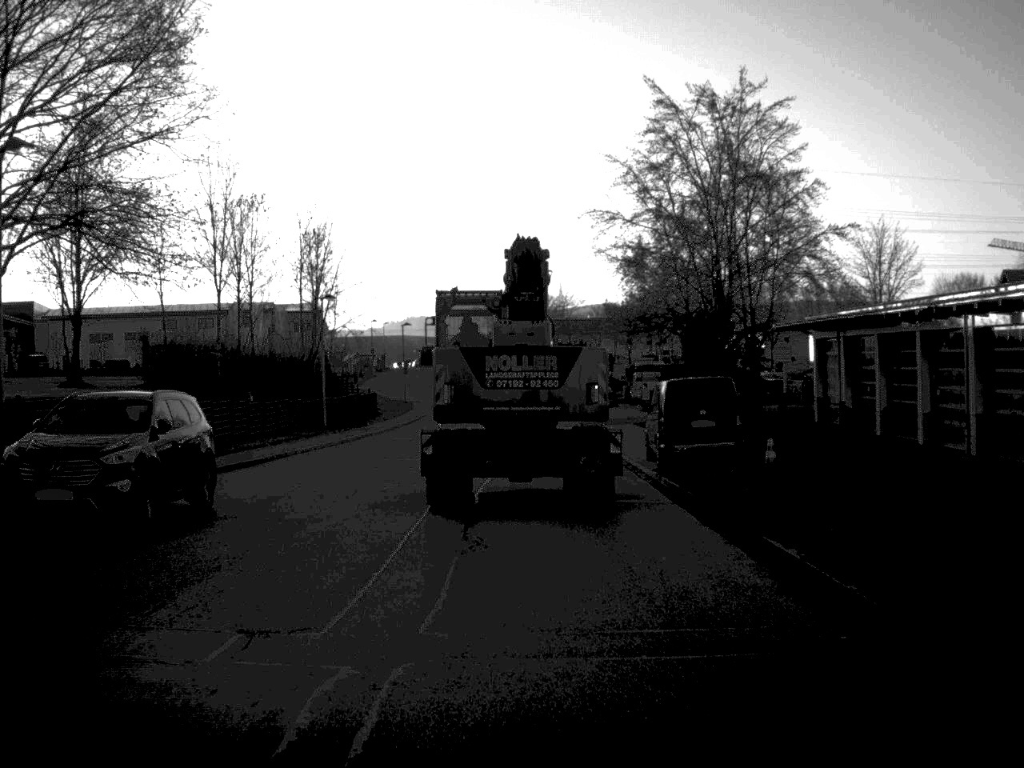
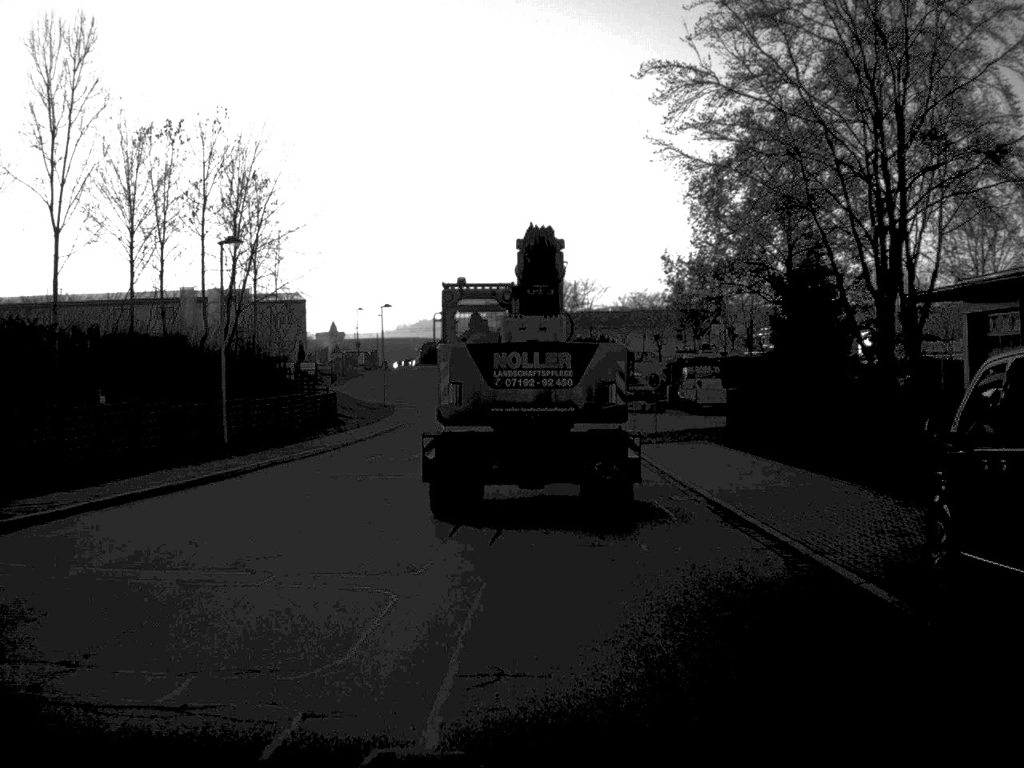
(-0.1, +21.5) m; -1°
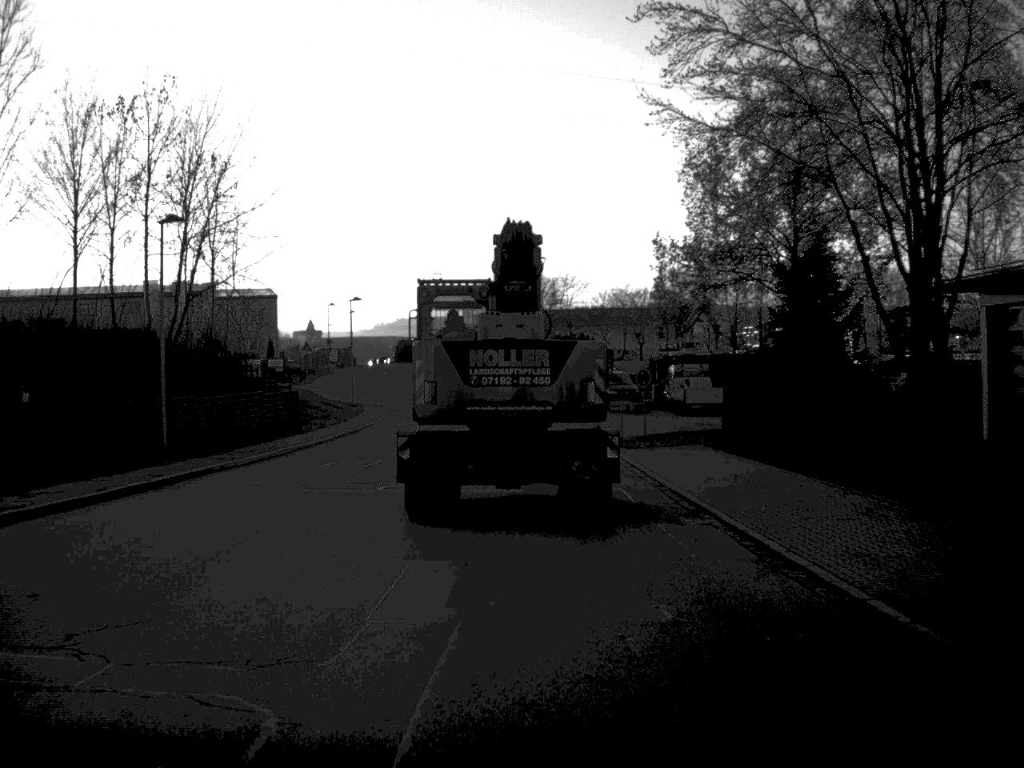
(0.0, +4.0) m; +1°
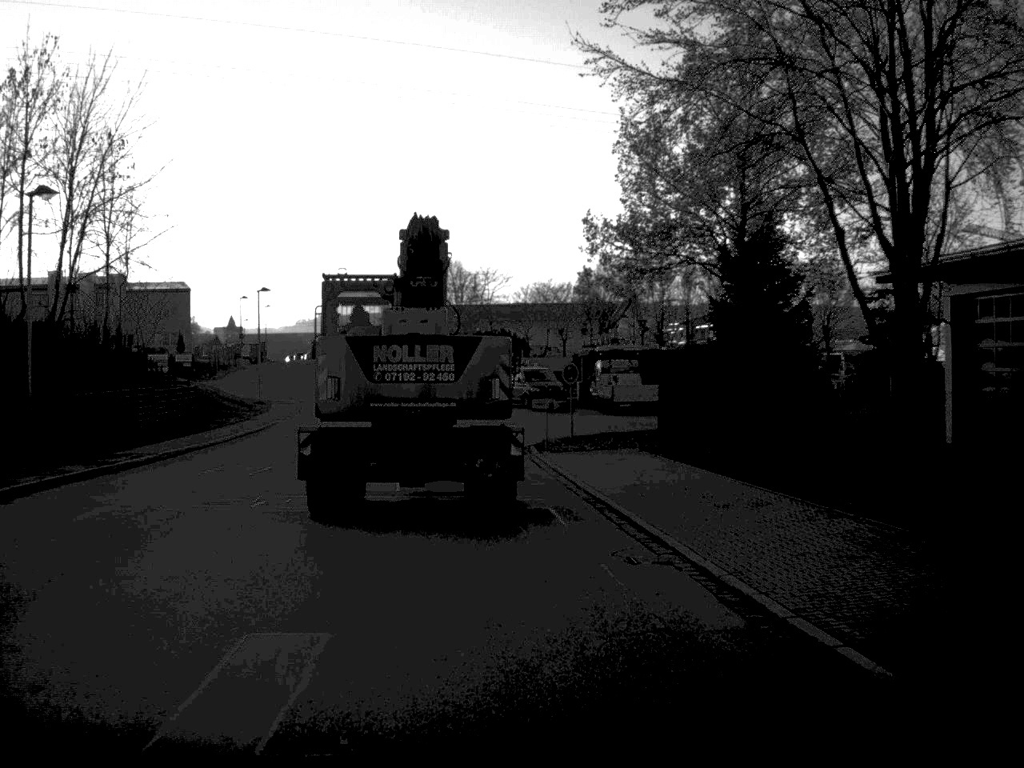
(+0.1, +4.0) m; +4°
